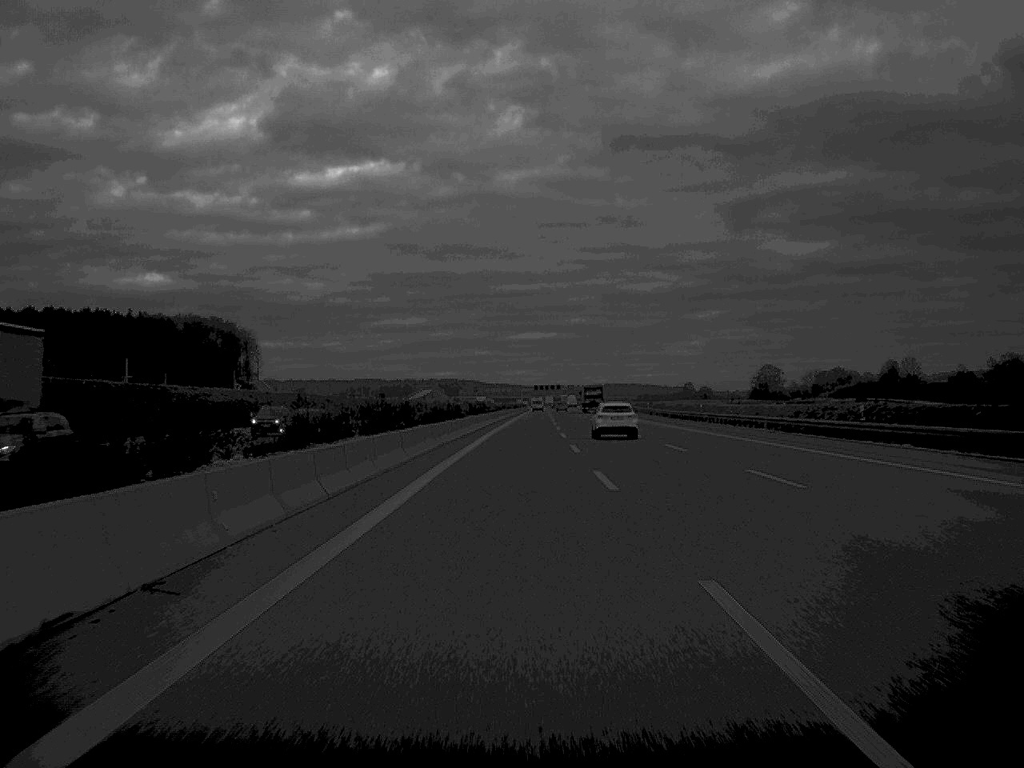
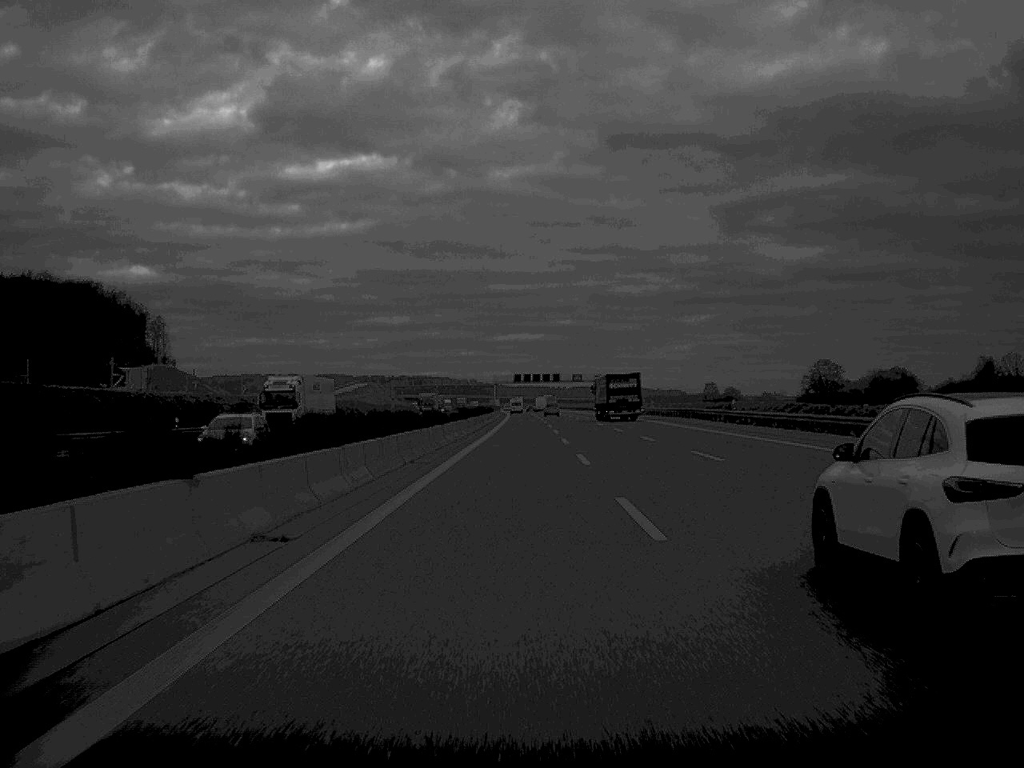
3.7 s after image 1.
(+1.6, +169.2) m; +1°
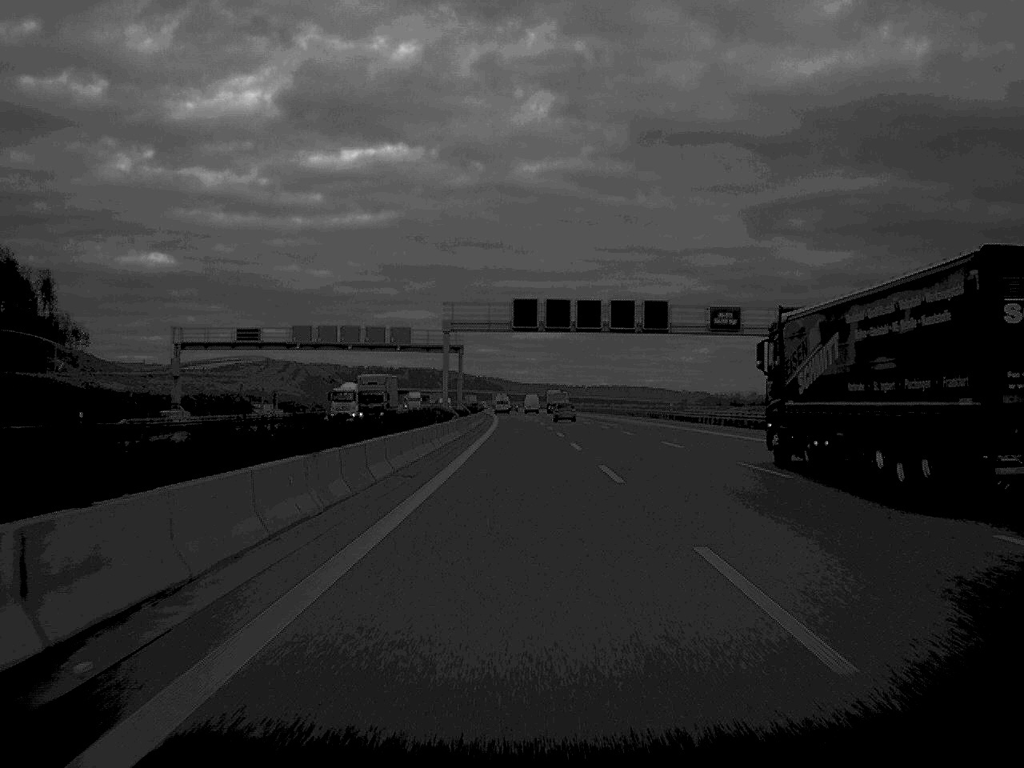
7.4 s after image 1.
(-0.6, +166.3) m; -1°
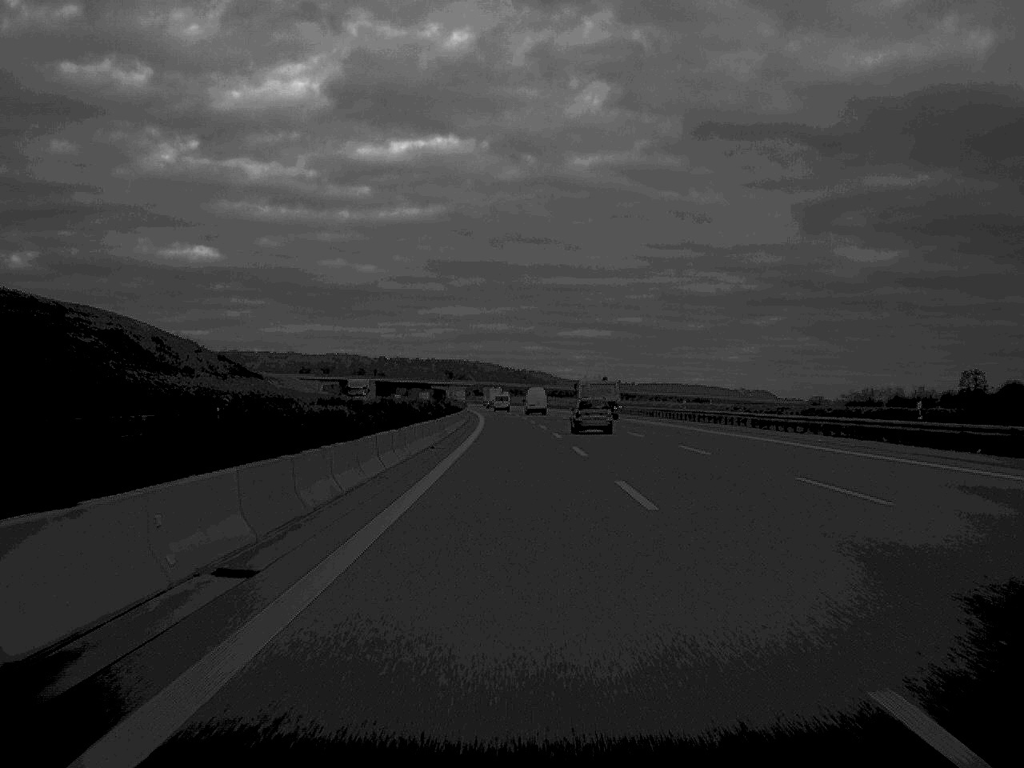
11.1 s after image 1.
(-2.3, +165.1) m; -2°
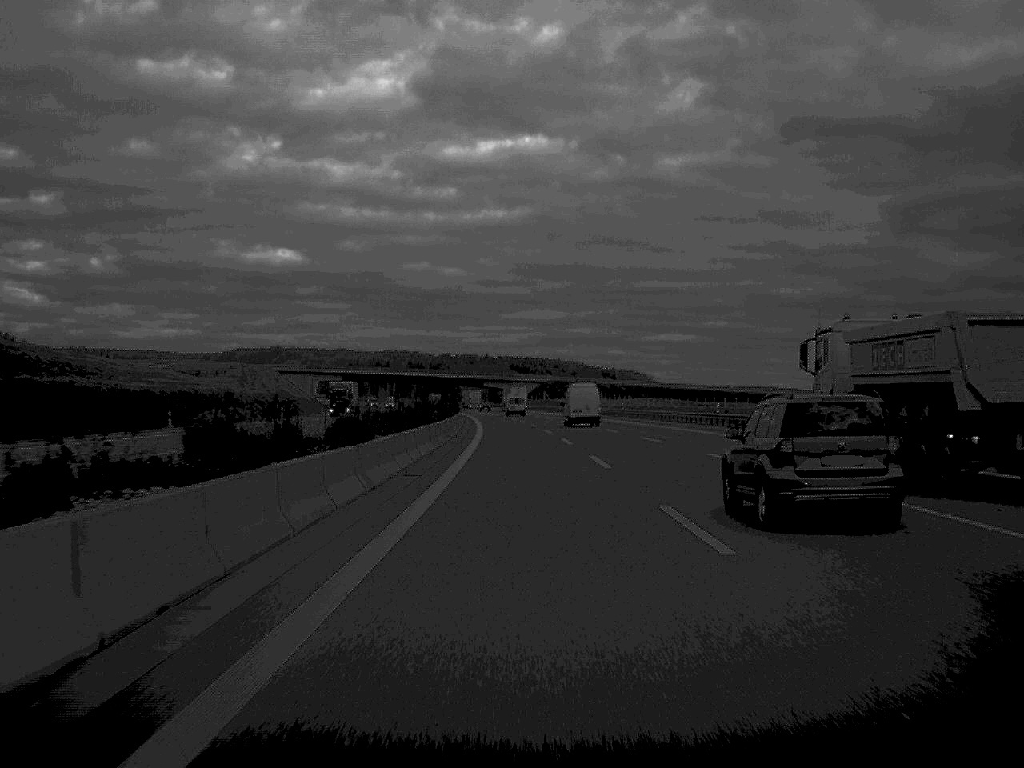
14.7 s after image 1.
(-5.0, +163.6) m; -4°
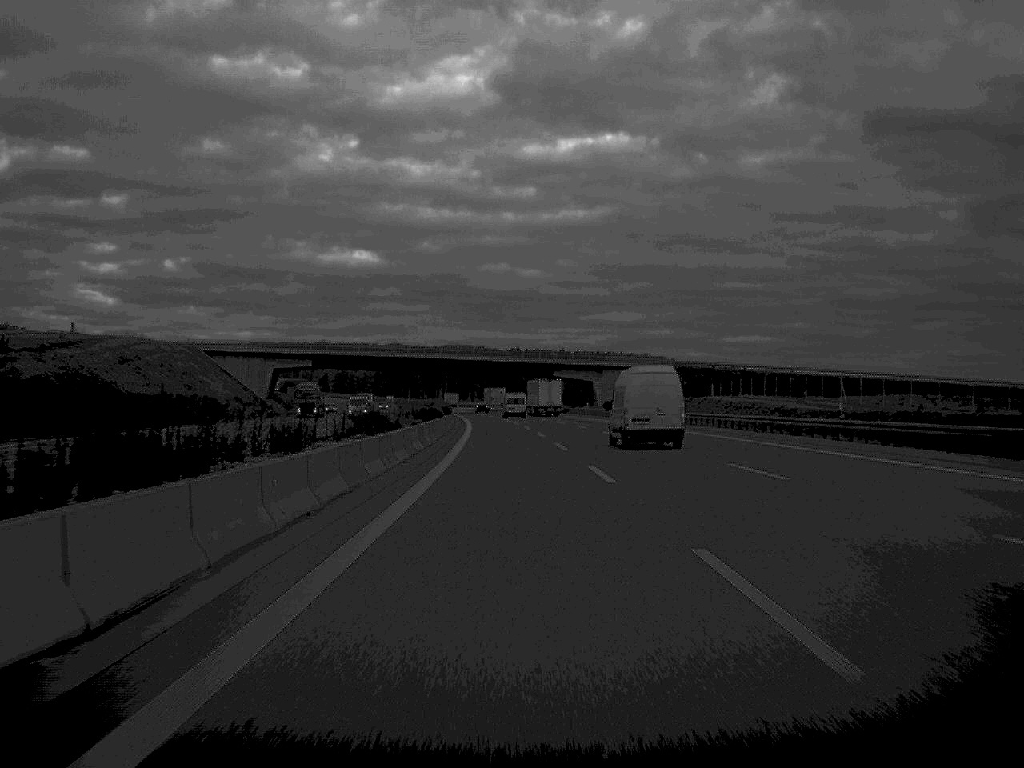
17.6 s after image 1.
(-3.5, +129.2) m; -3°
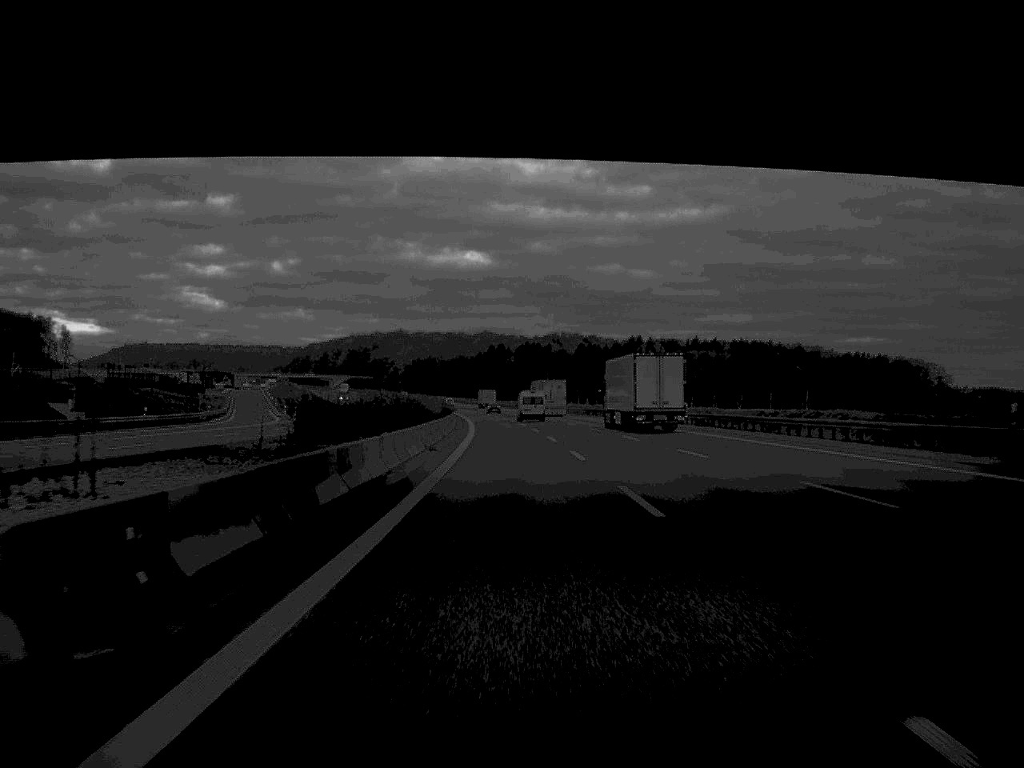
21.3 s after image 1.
(-7.3, +165.7) m; -5°
